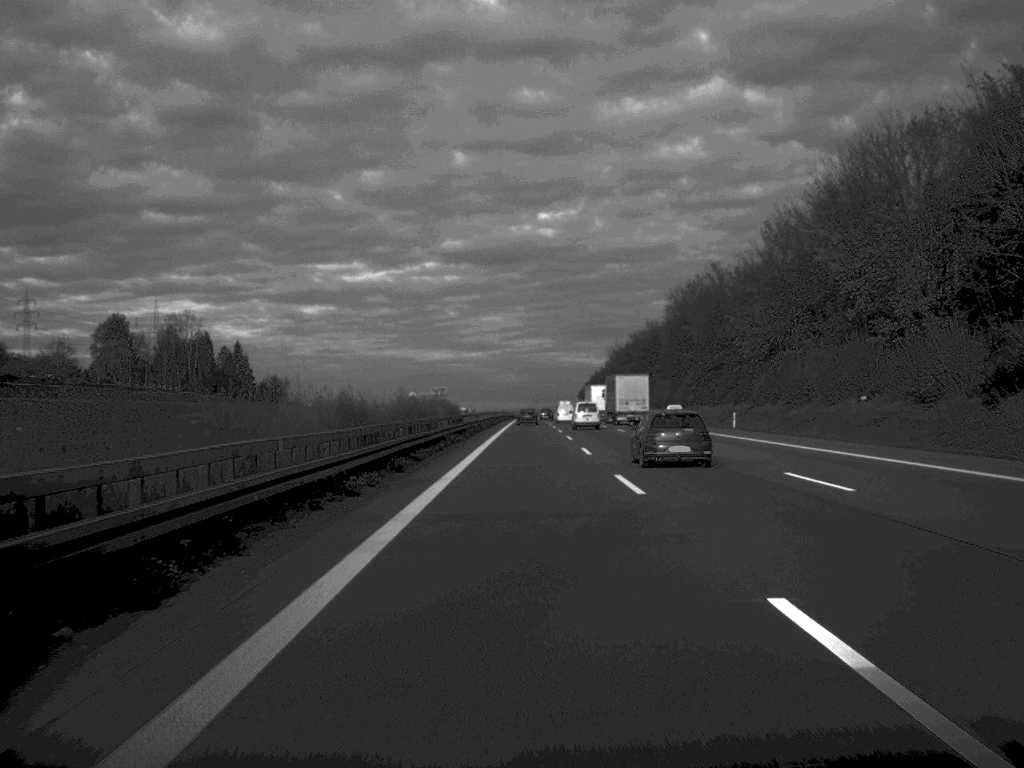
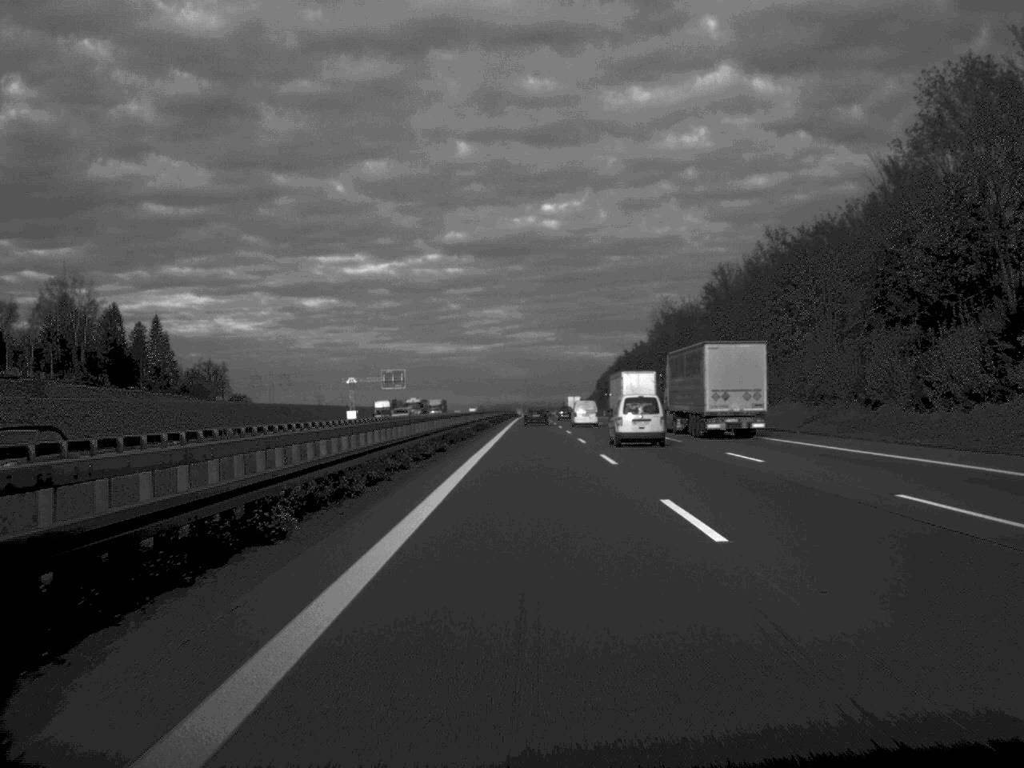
(-0.1, +98.2) m; 0°
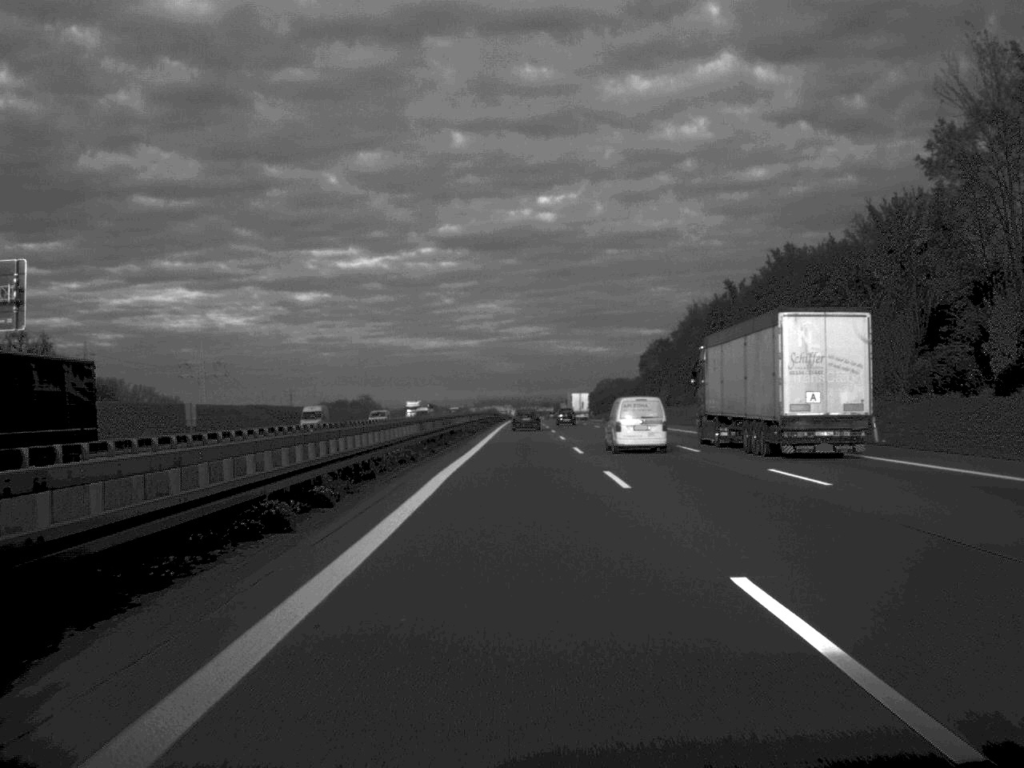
(+0.5, +134.6) m; 0°
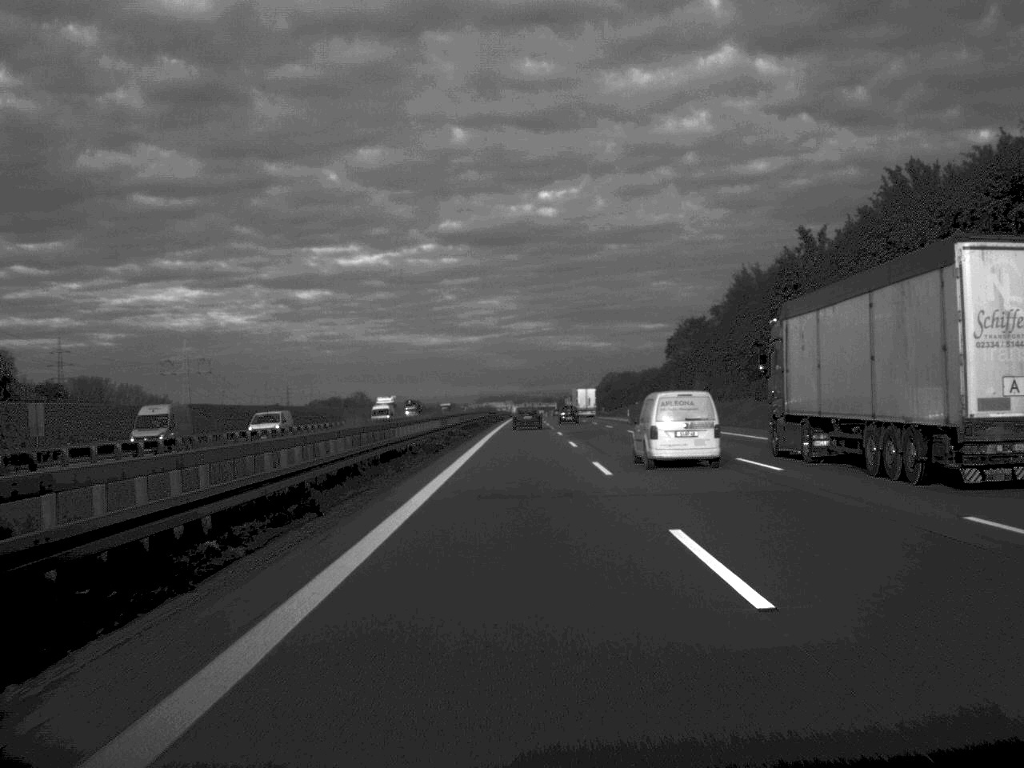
(0.0, +31.8) m; 0°
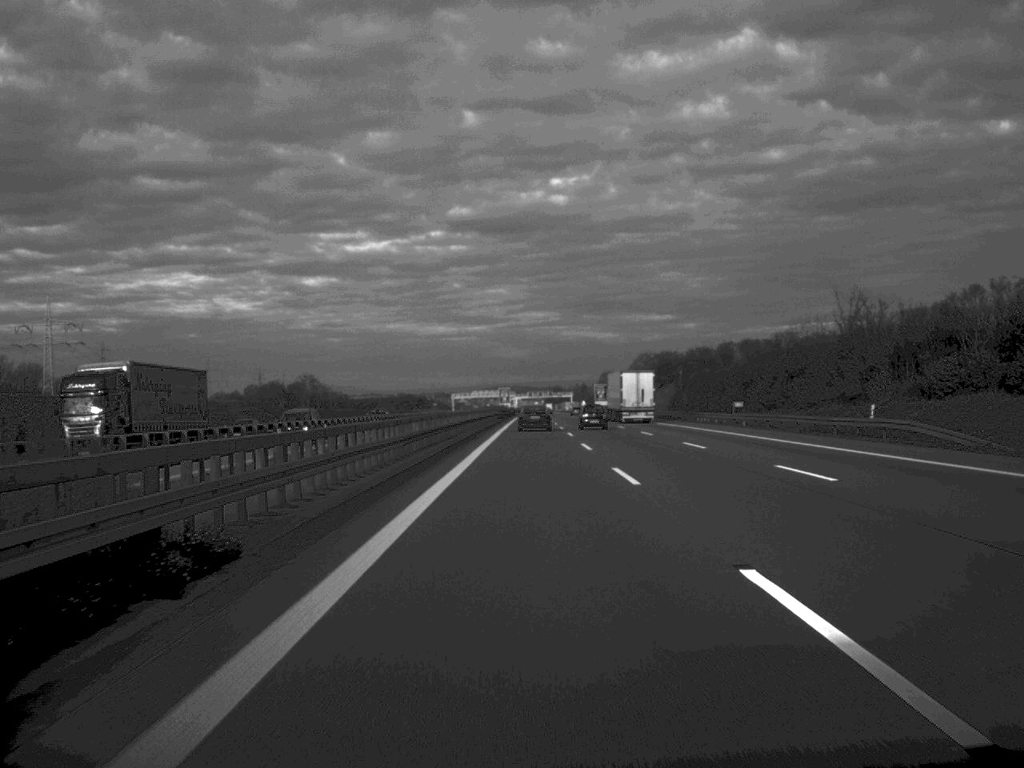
(-0.5, +166.3) m; 0°
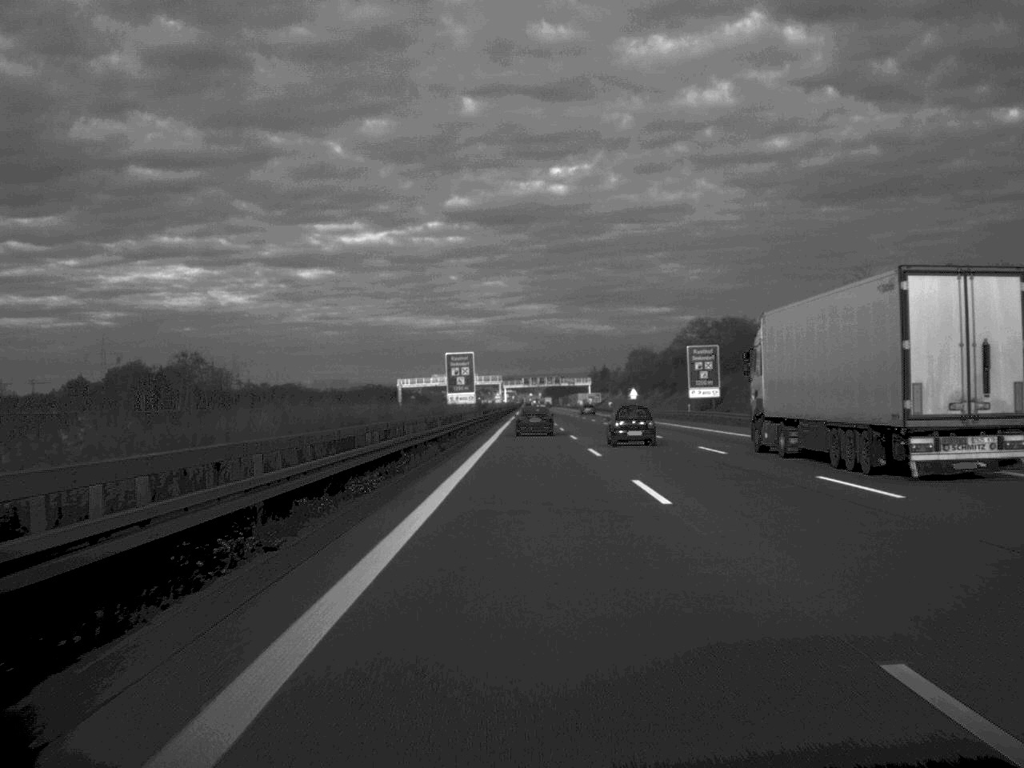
(+0.2, +166.3) m; 0°
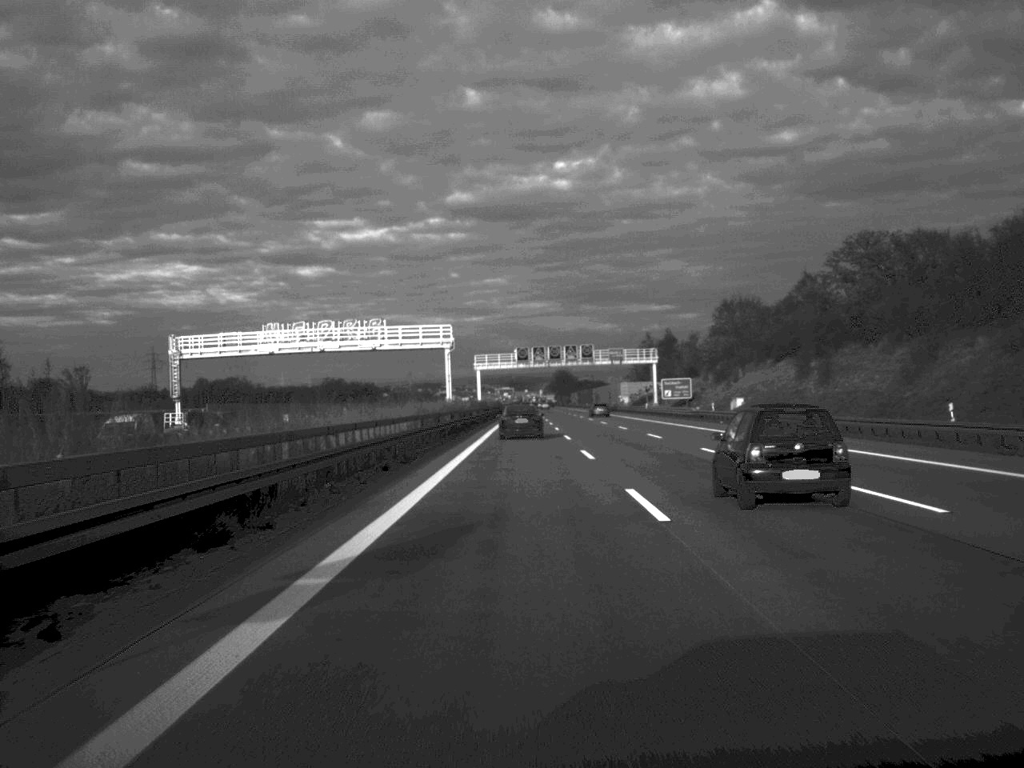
(+0.2, +165.4) m; 0°
